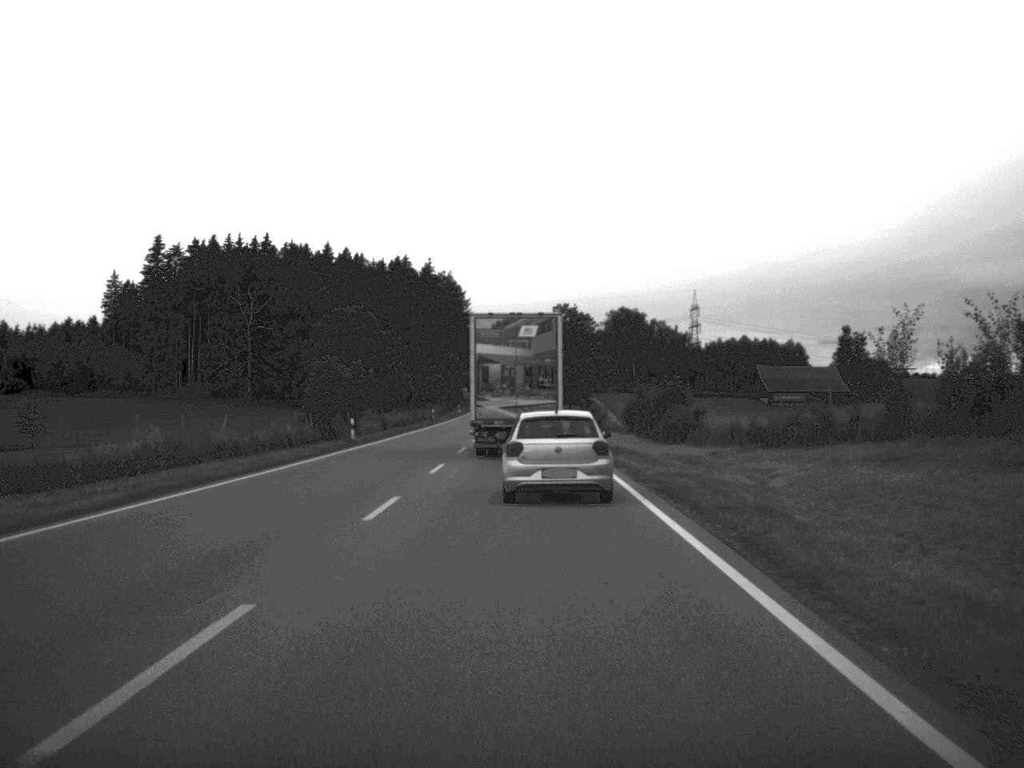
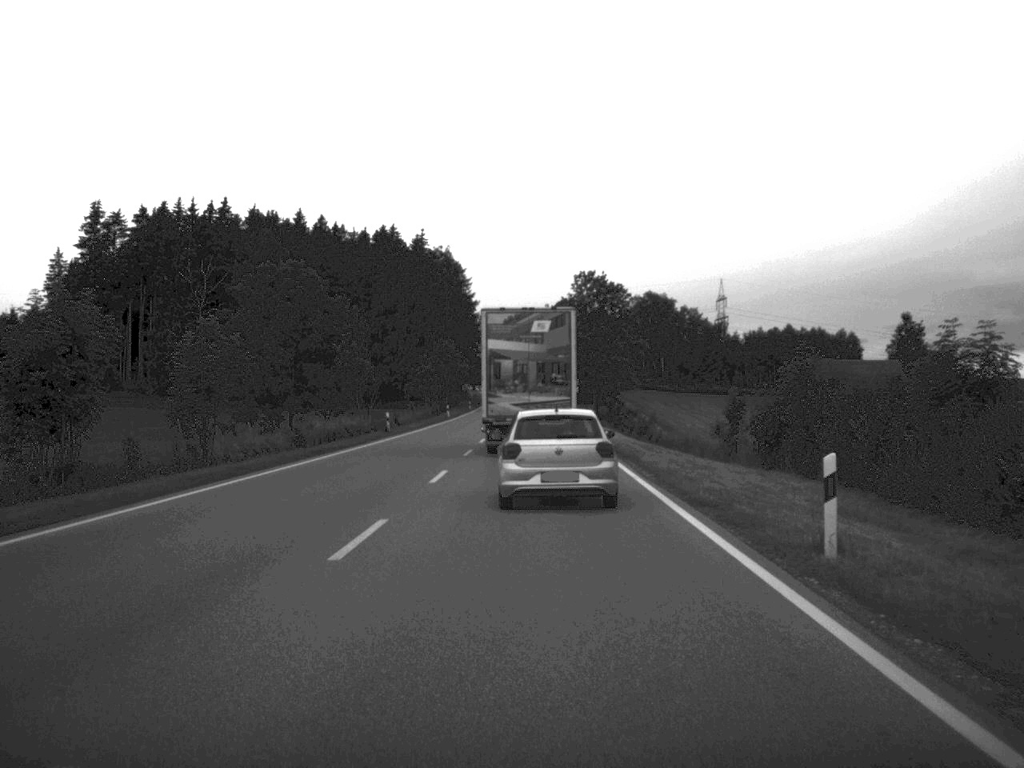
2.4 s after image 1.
(-0.2, +39.9) m; -1°
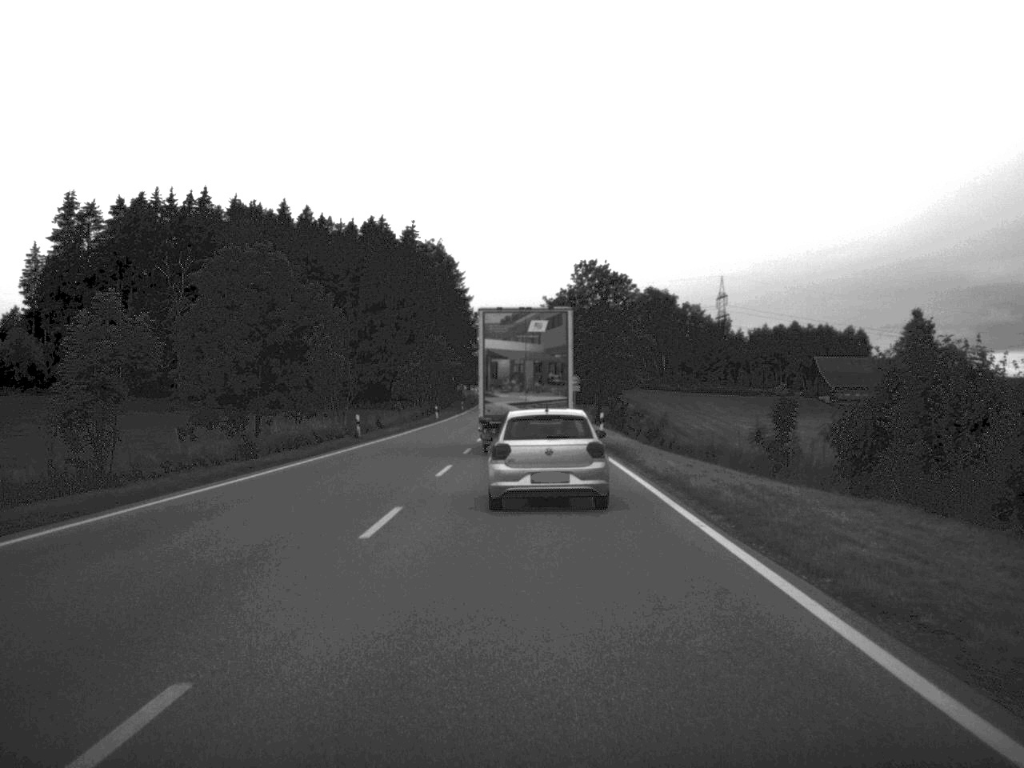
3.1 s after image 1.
(0.0, +9.8) m; 0°
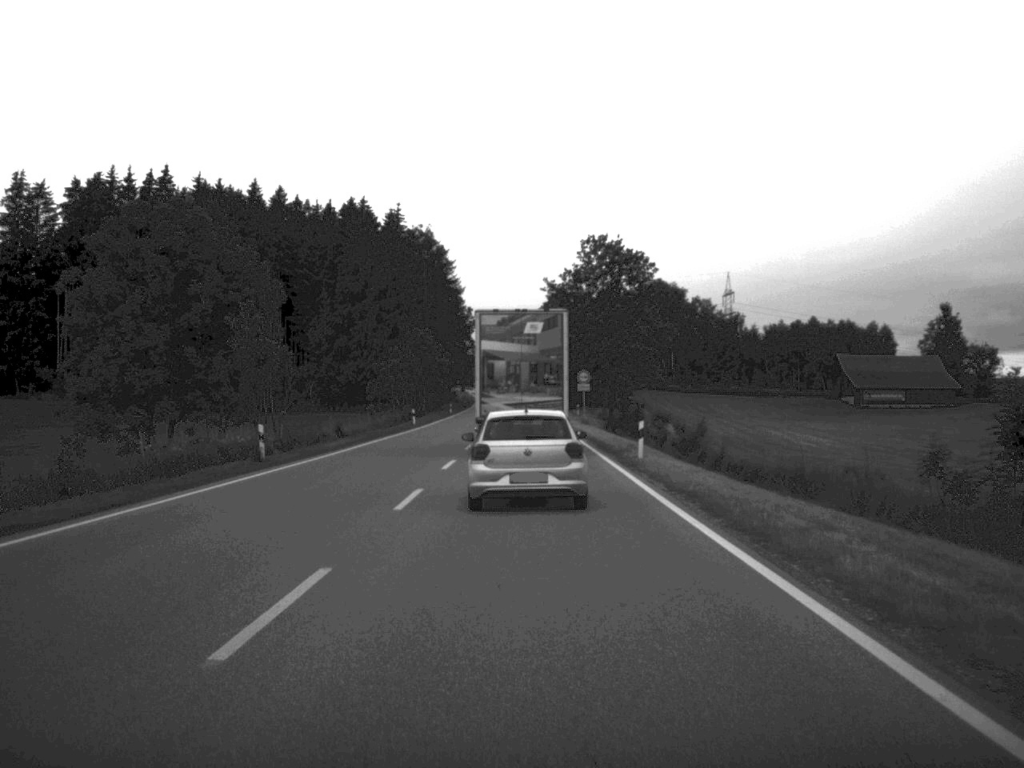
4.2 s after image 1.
(0.0, +18.7) m; 0°
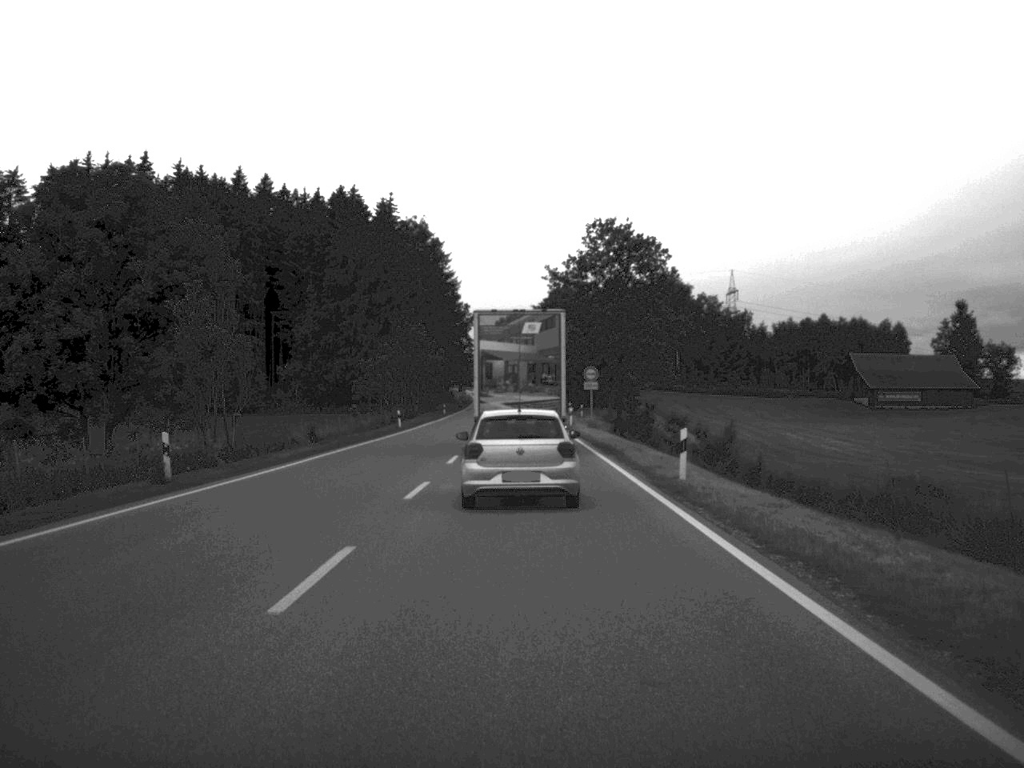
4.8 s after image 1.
(0.0, +9.0) m; 0°
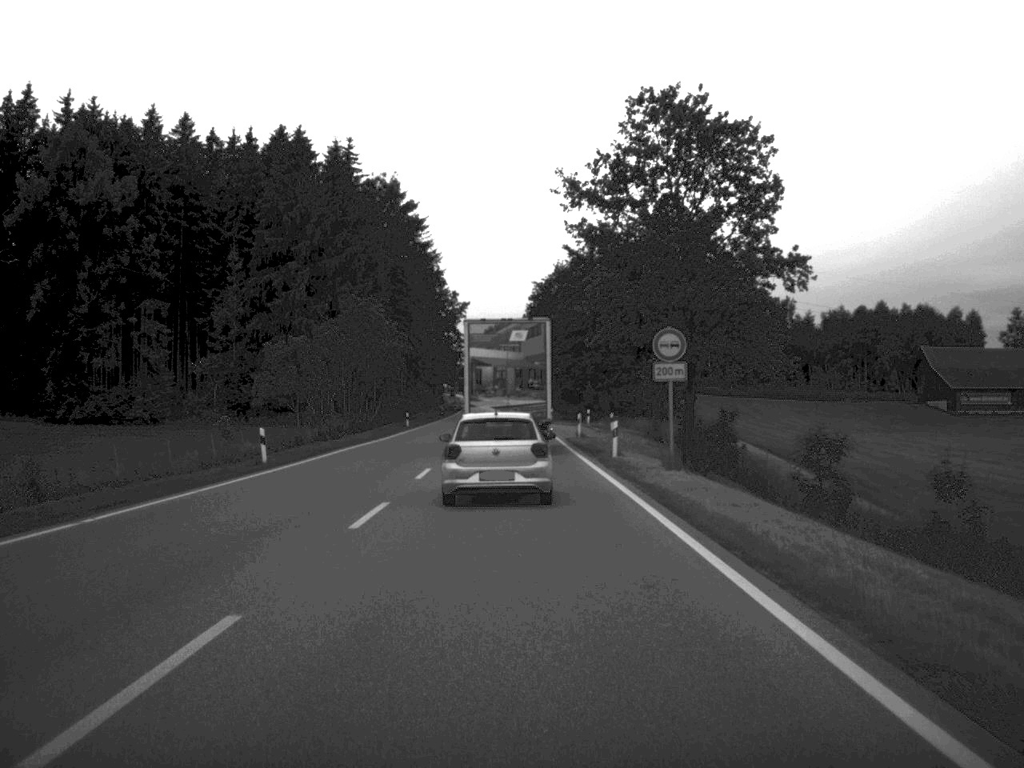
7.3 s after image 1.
(+0.1, +37.8) m; 0°
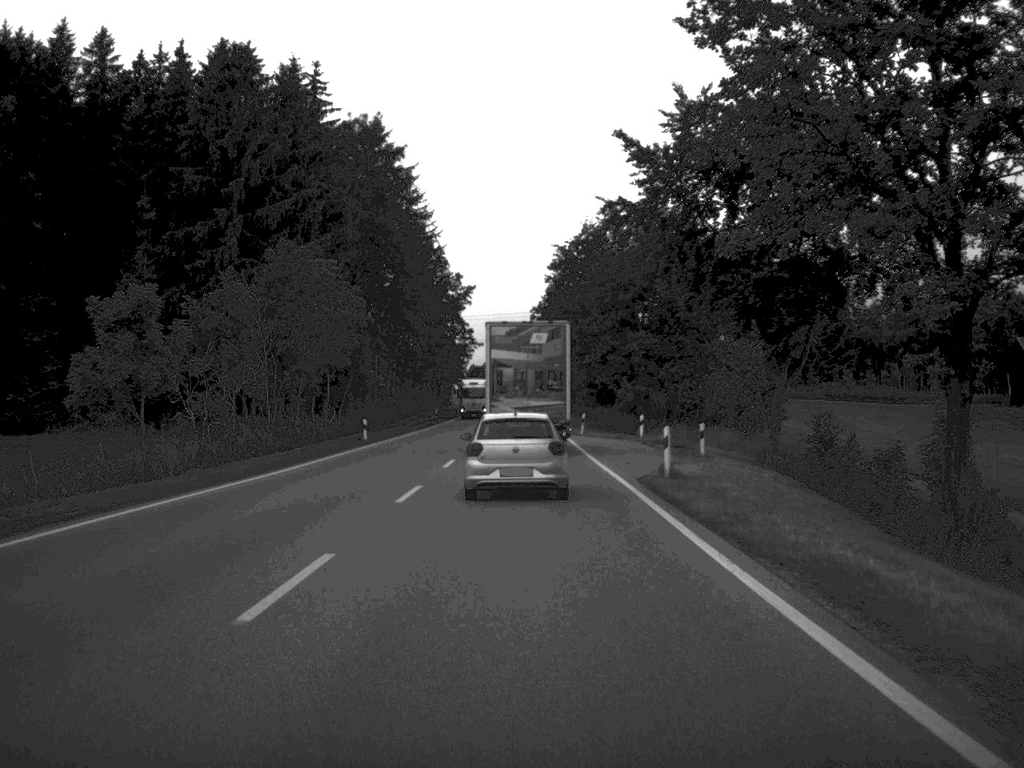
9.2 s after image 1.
(-0.3, +29.5) m; -1°
